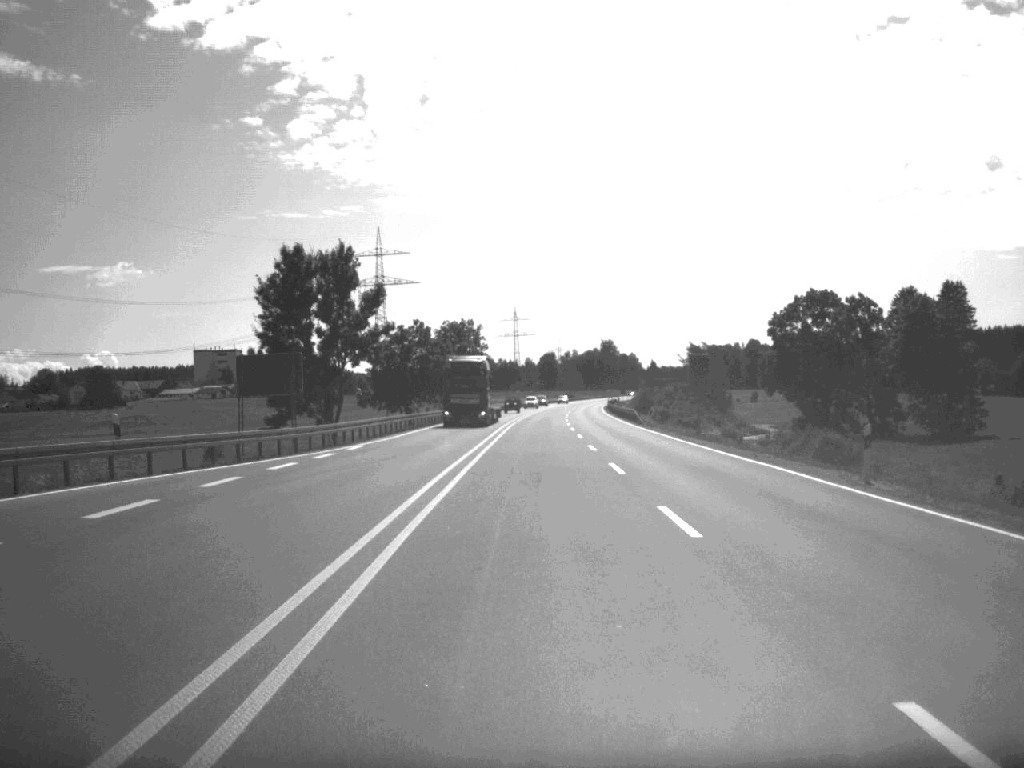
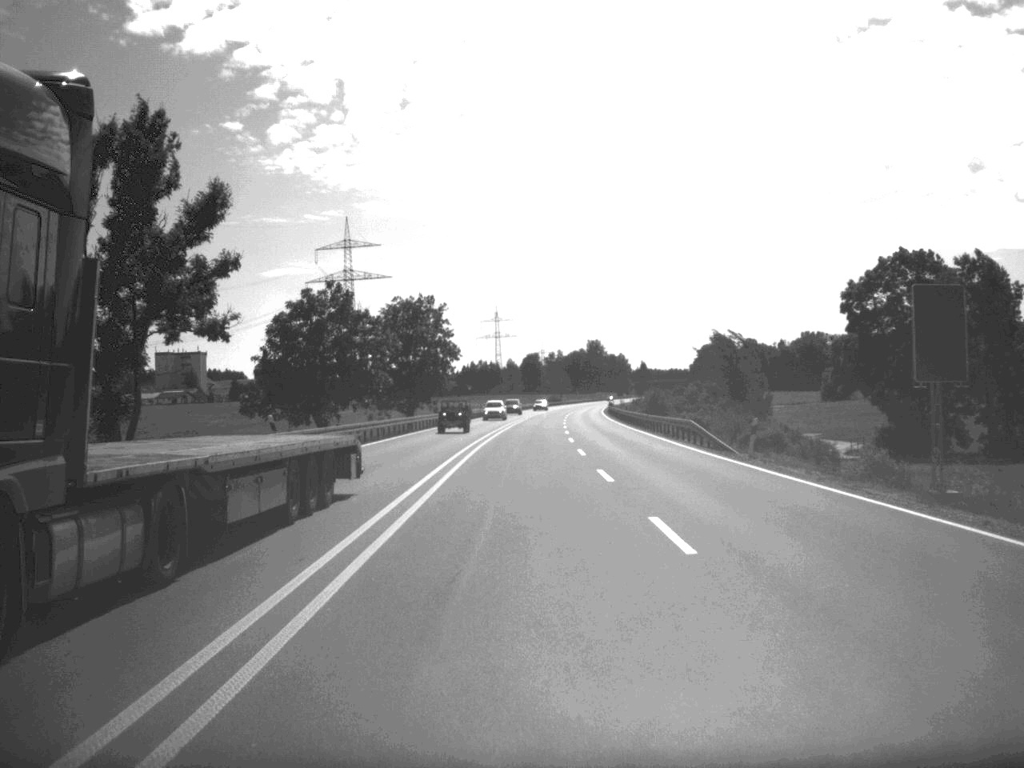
(+0.3, +37.3) m; +1°
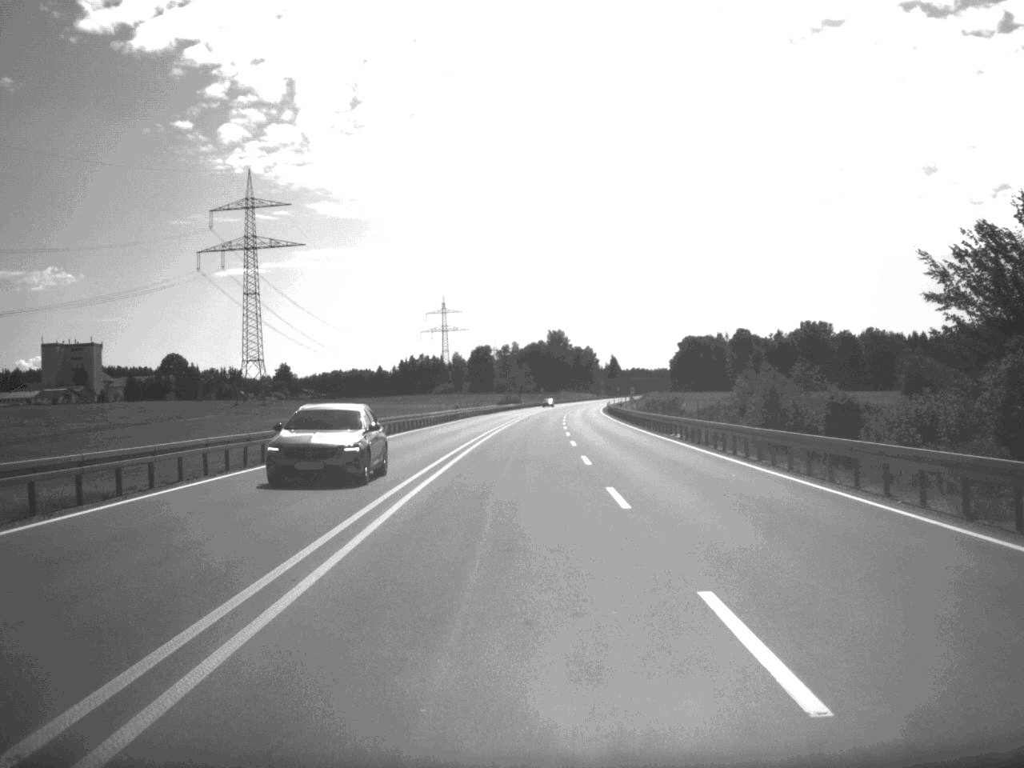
(+1.1, +90.1) m; +2°
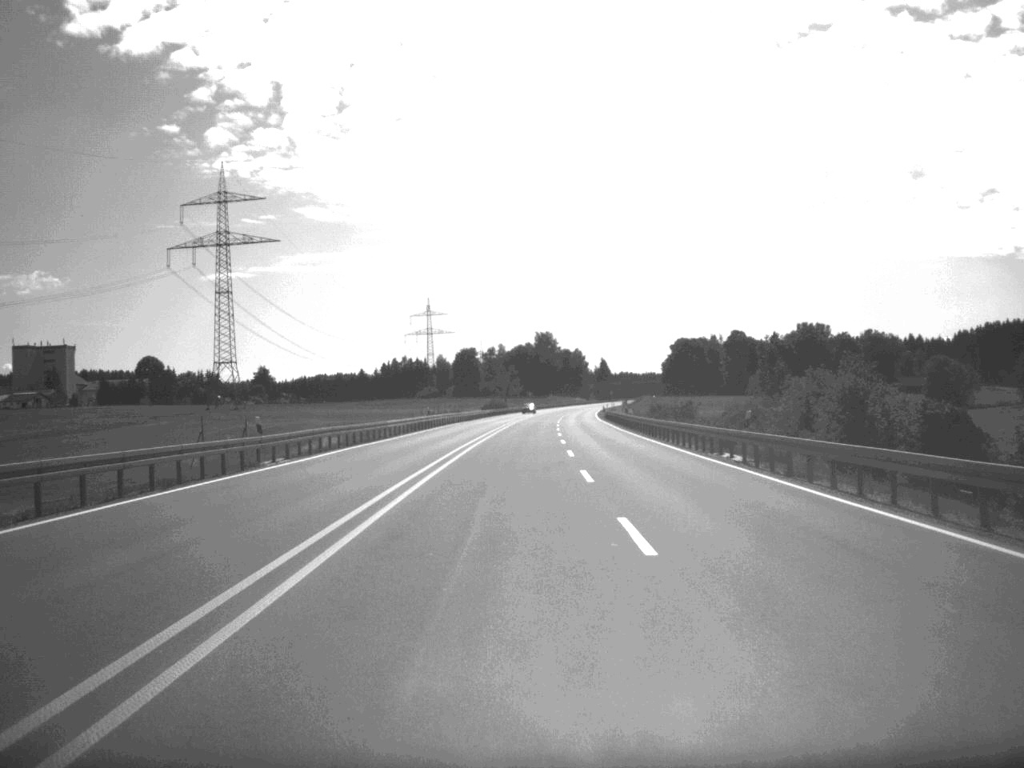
(+0.1, +17.1) m; +1°
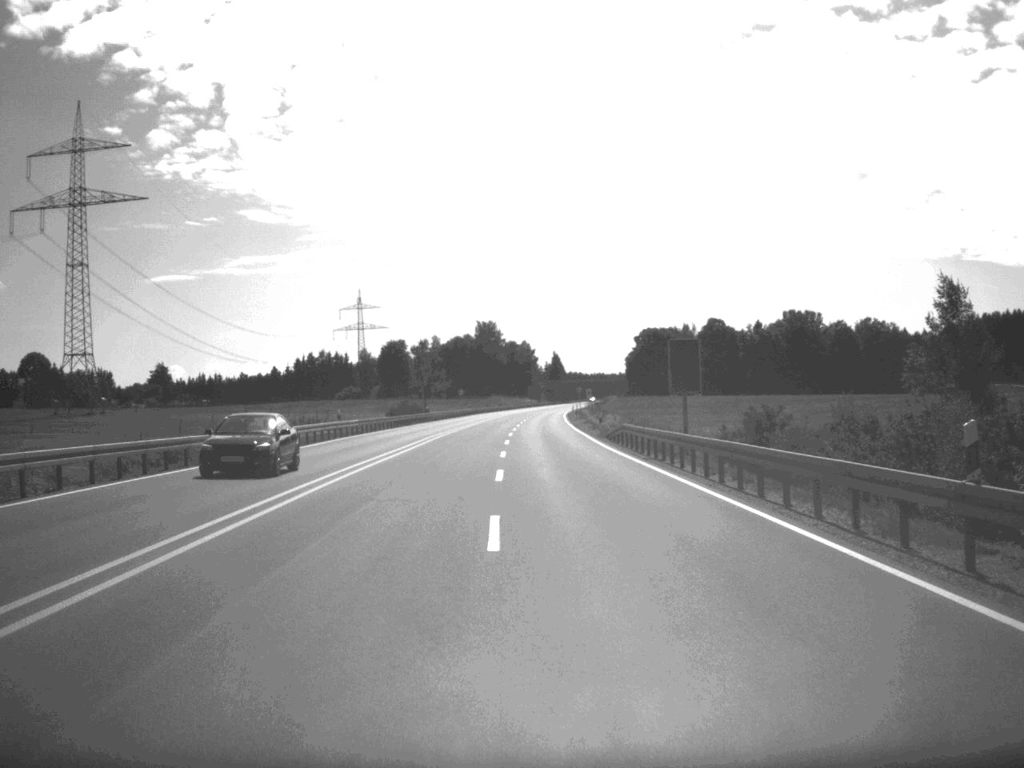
(+1.7, +71.2) m; +2°
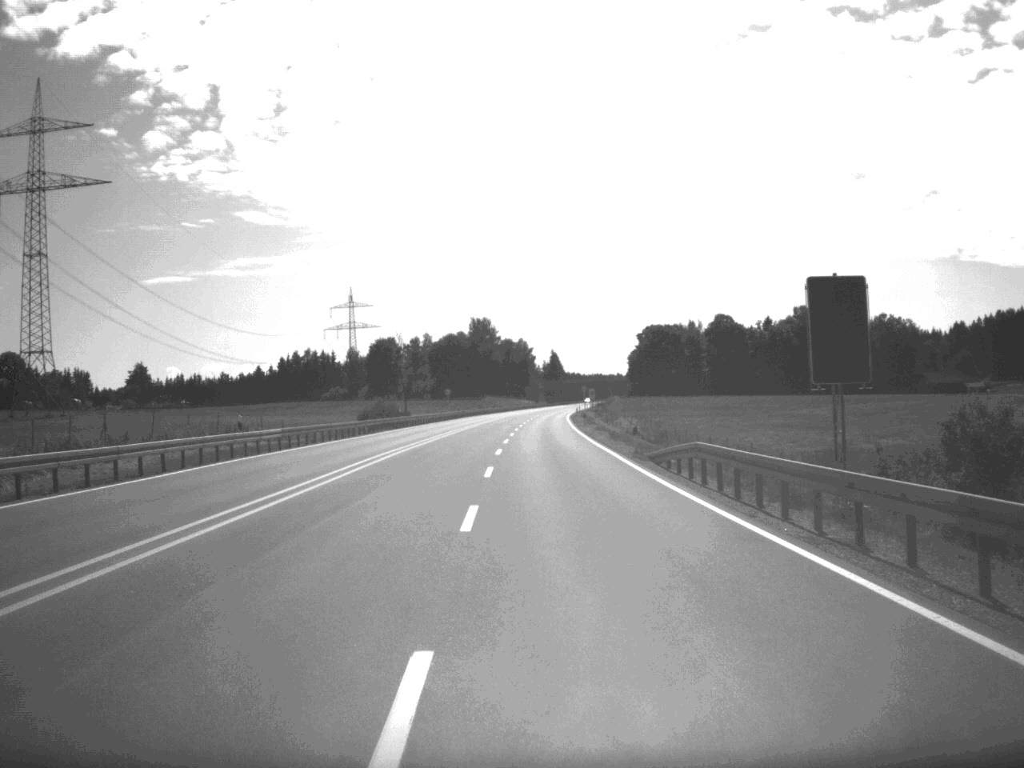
(0.0, +21.2) m; 0°
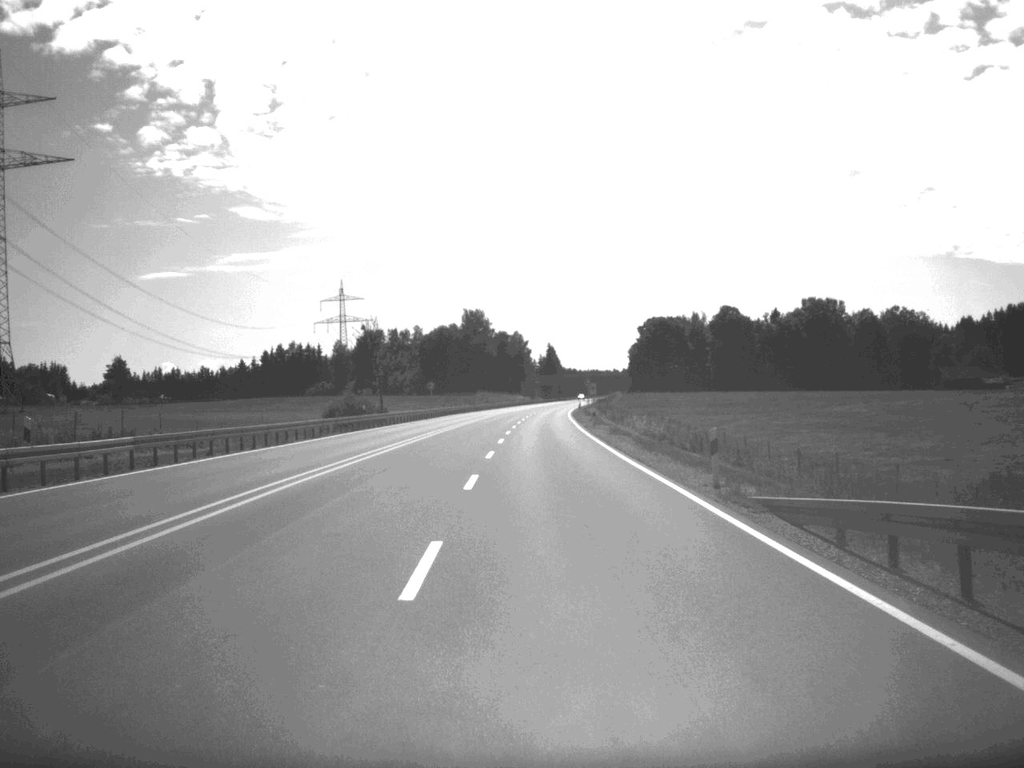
(0.0, +17.9) m; 0°
